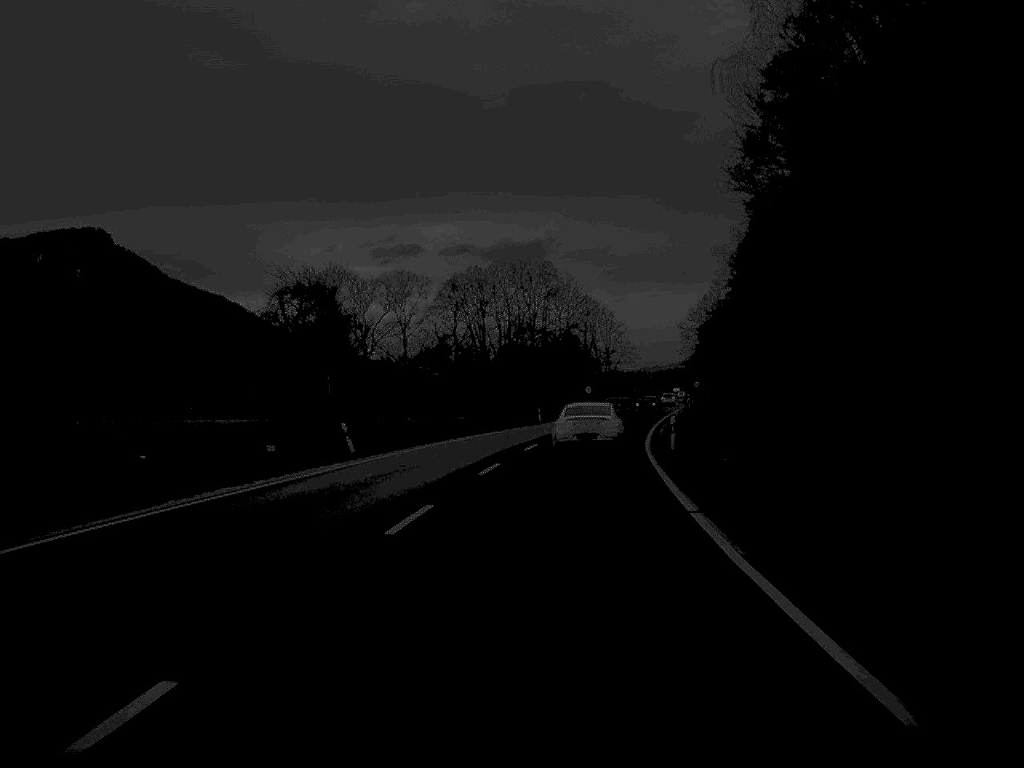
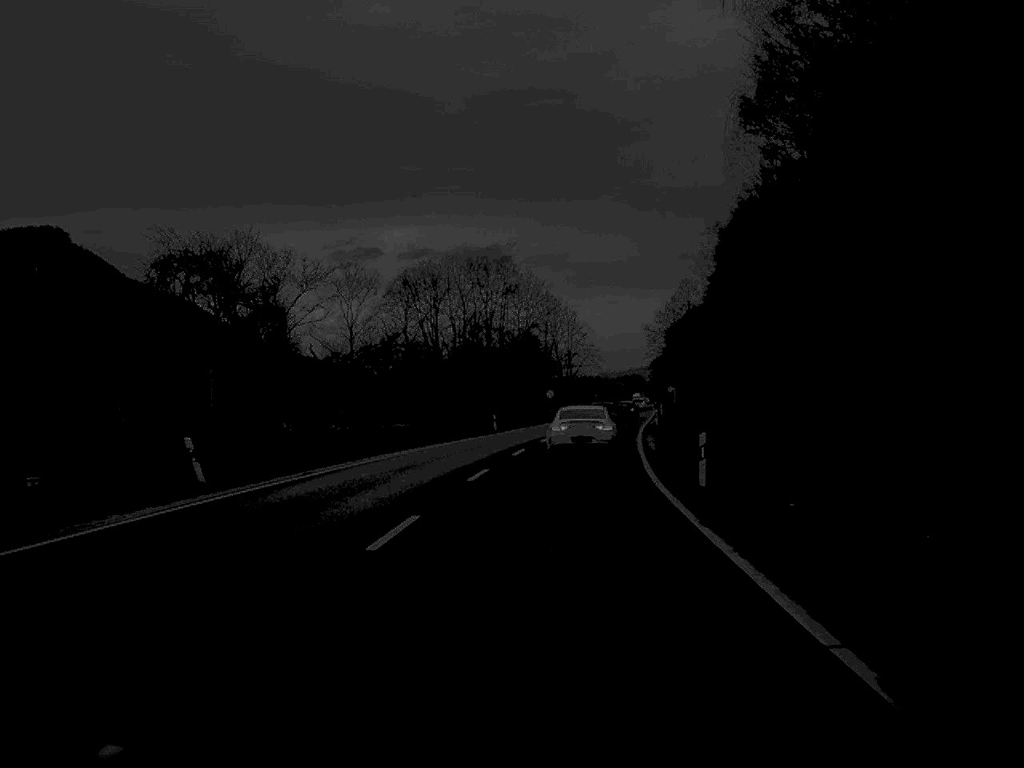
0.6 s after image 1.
(+0.2, +13.1) m; +2°
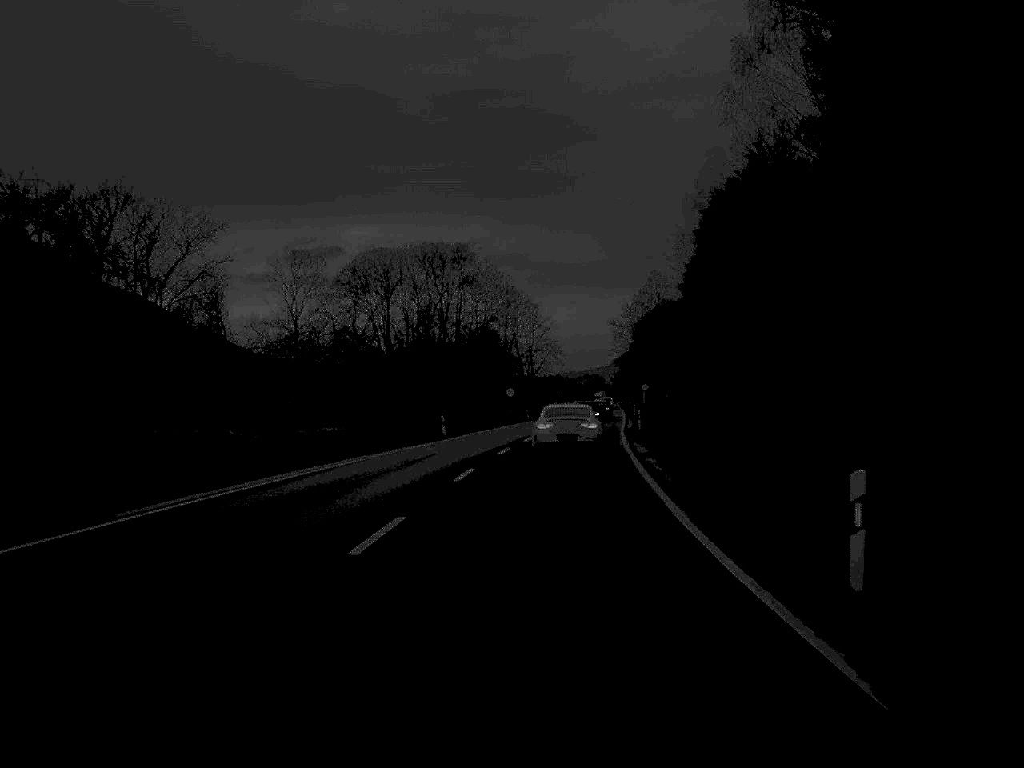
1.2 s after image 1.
(+0.2, +12.5) m; +2°
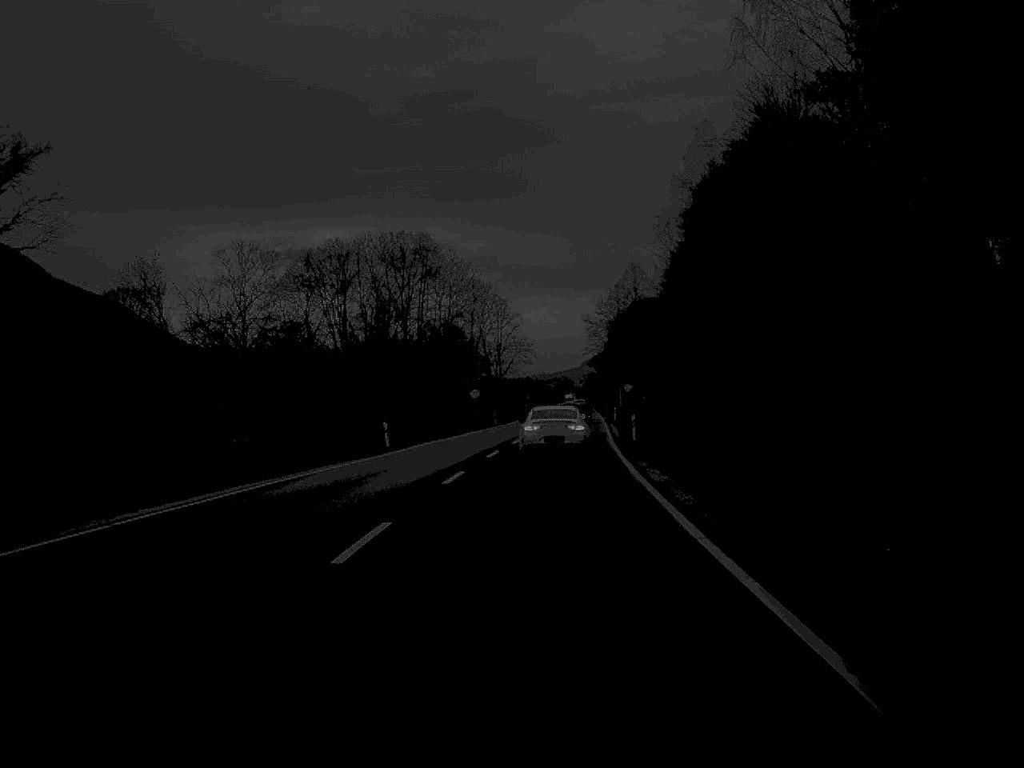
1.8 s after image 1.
(+0.2, +12.5) m; +1°
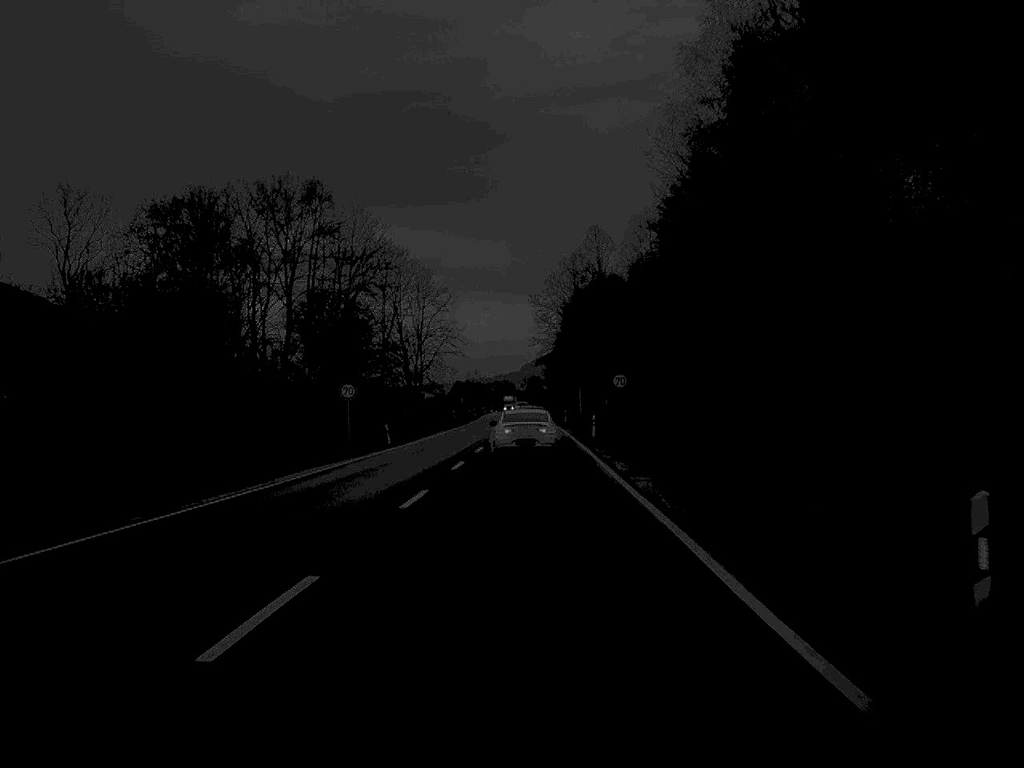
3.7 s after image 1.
(+1.1, +40.4) m; +3°
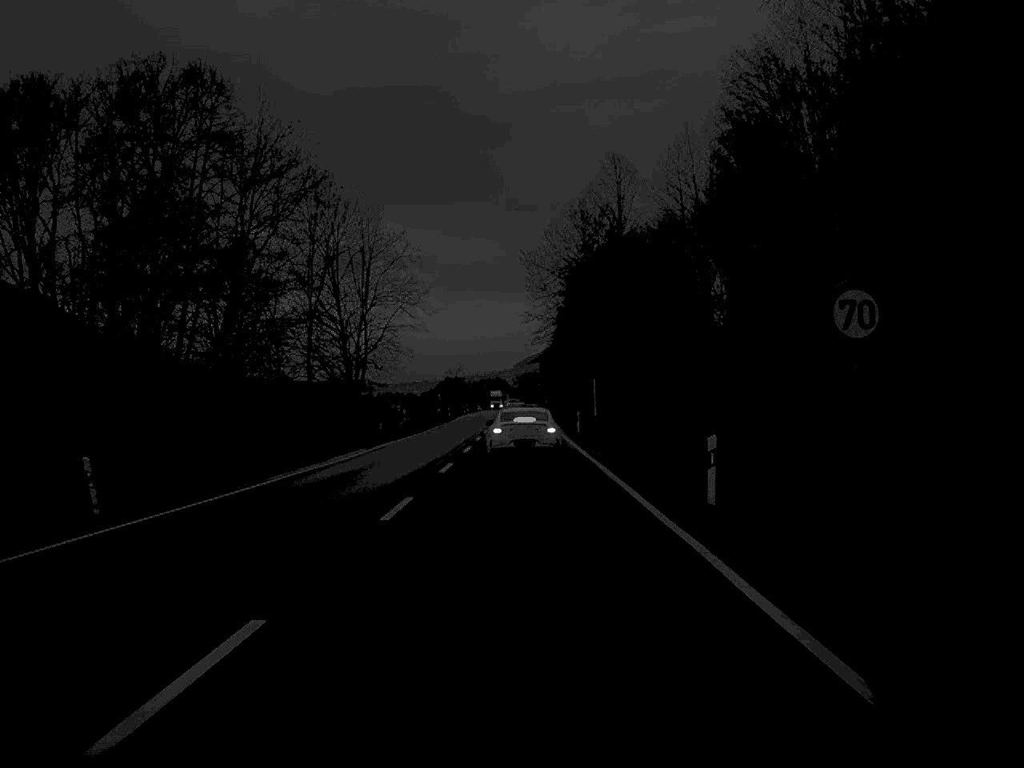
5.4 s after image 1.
(+0.2, +38.4) m; 0°
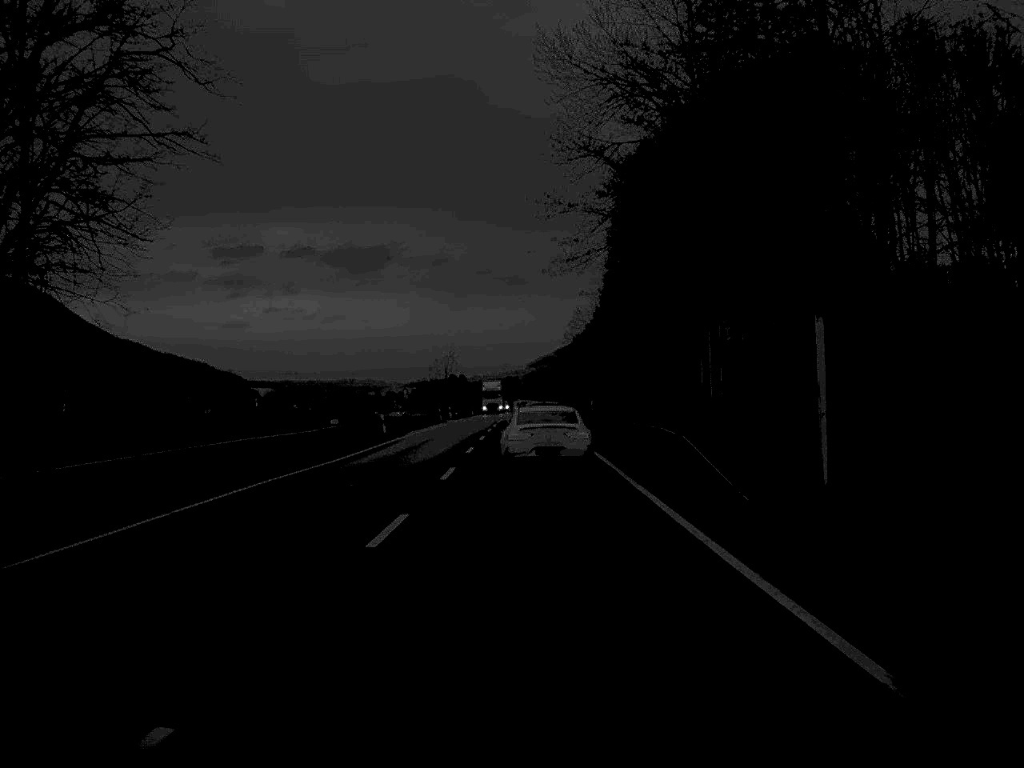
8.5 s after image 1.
(-0.3, +62.6) m; 0°
